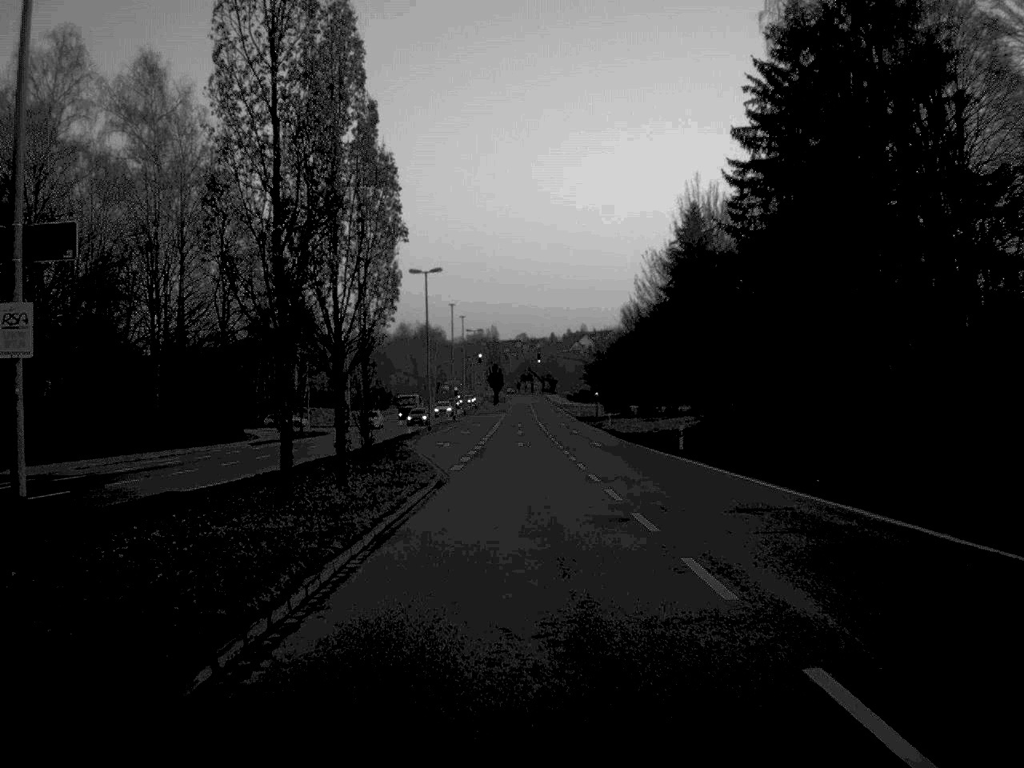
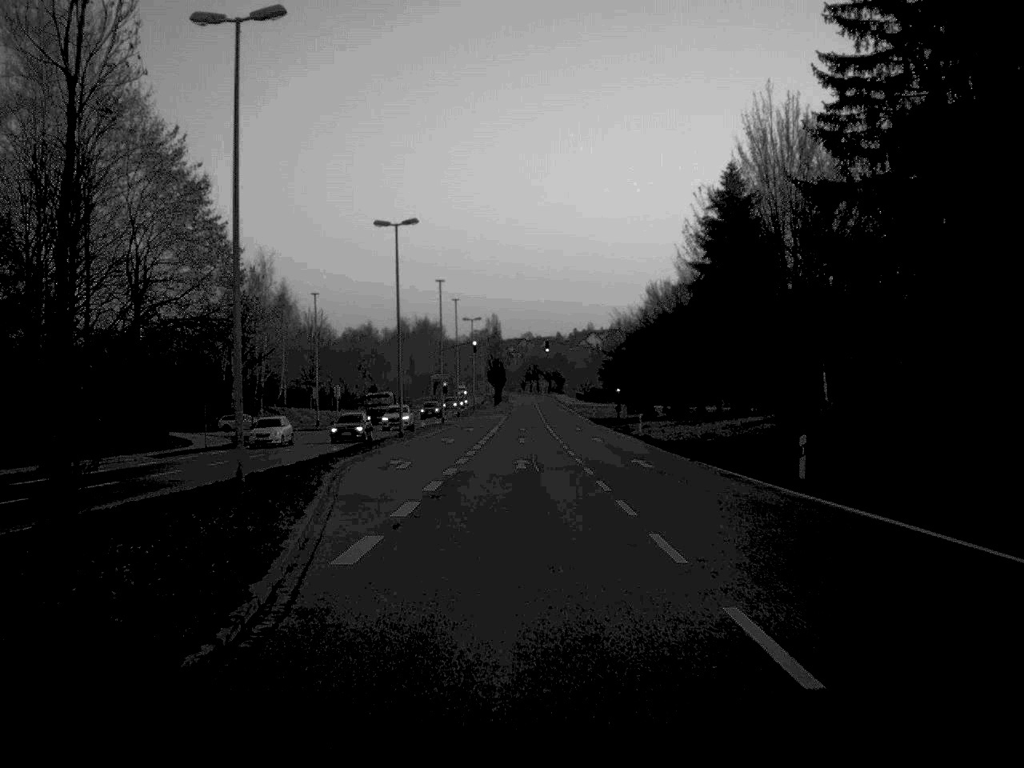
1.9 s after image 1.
(0.0, +21.2) m; 0°
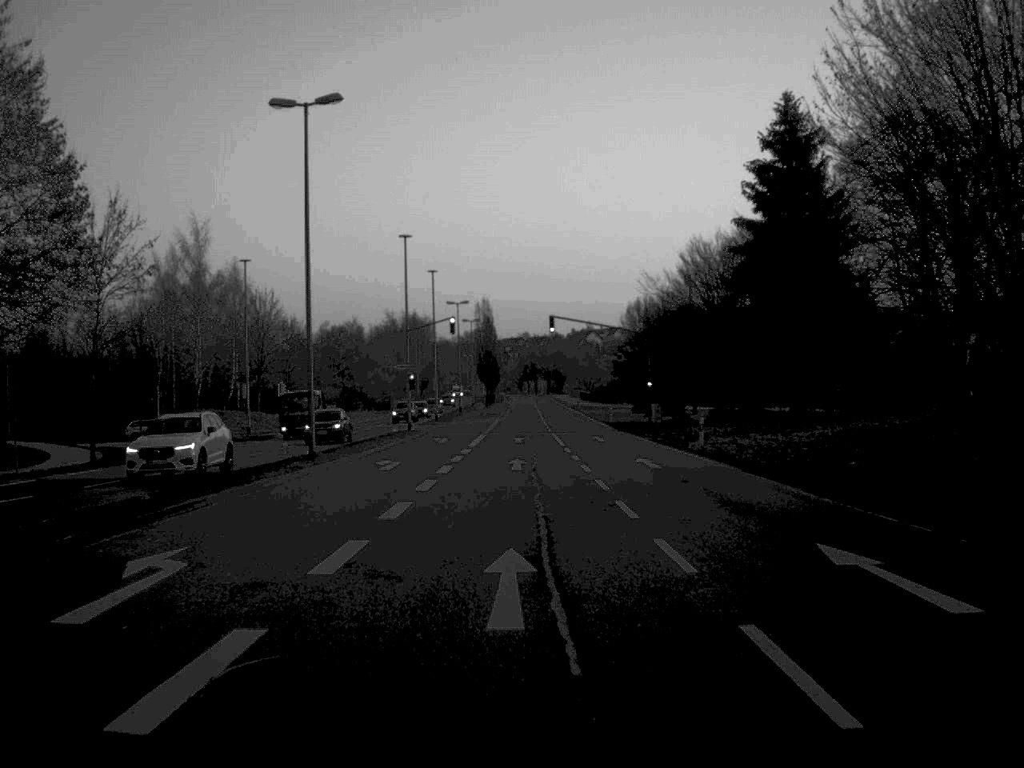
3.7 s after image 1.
(0.0, +24.8) m; 0°
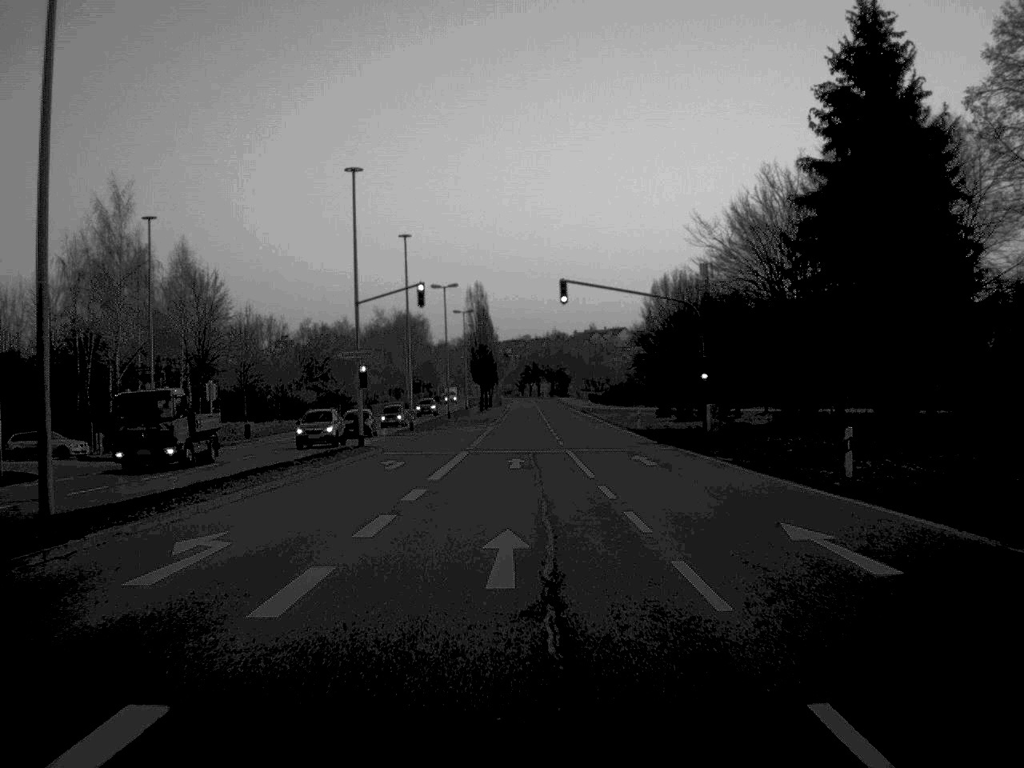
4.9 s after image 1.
(0.0, +20.3) m; 0°
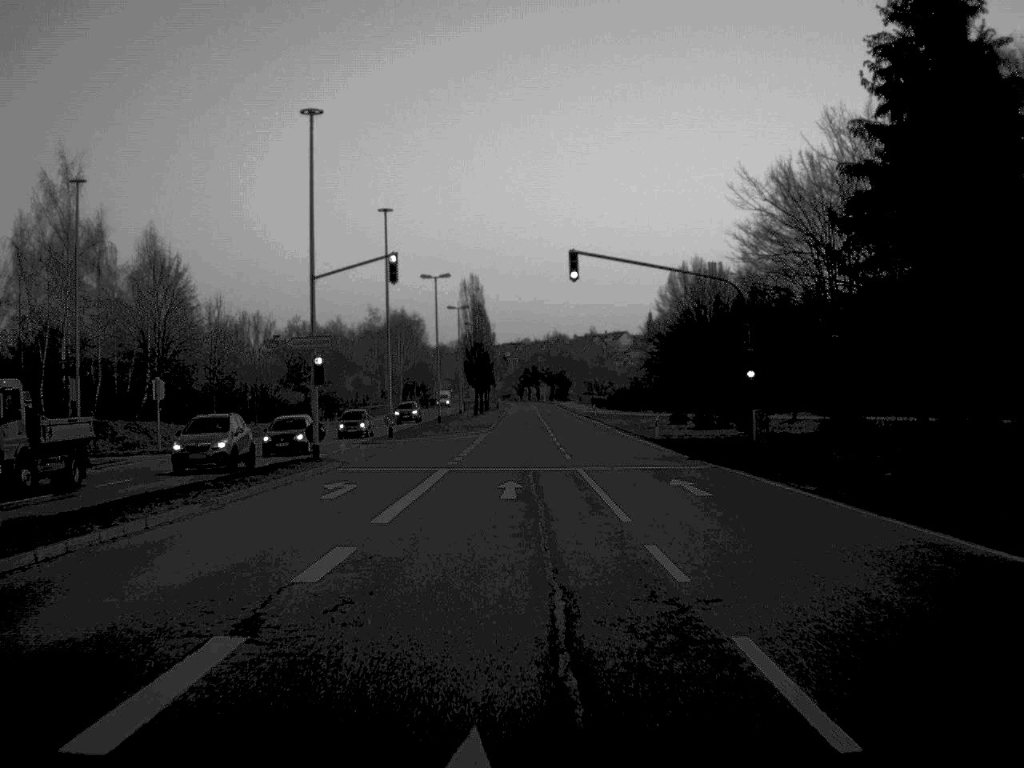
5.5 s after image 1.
(0.0, +9.8) m; 0°
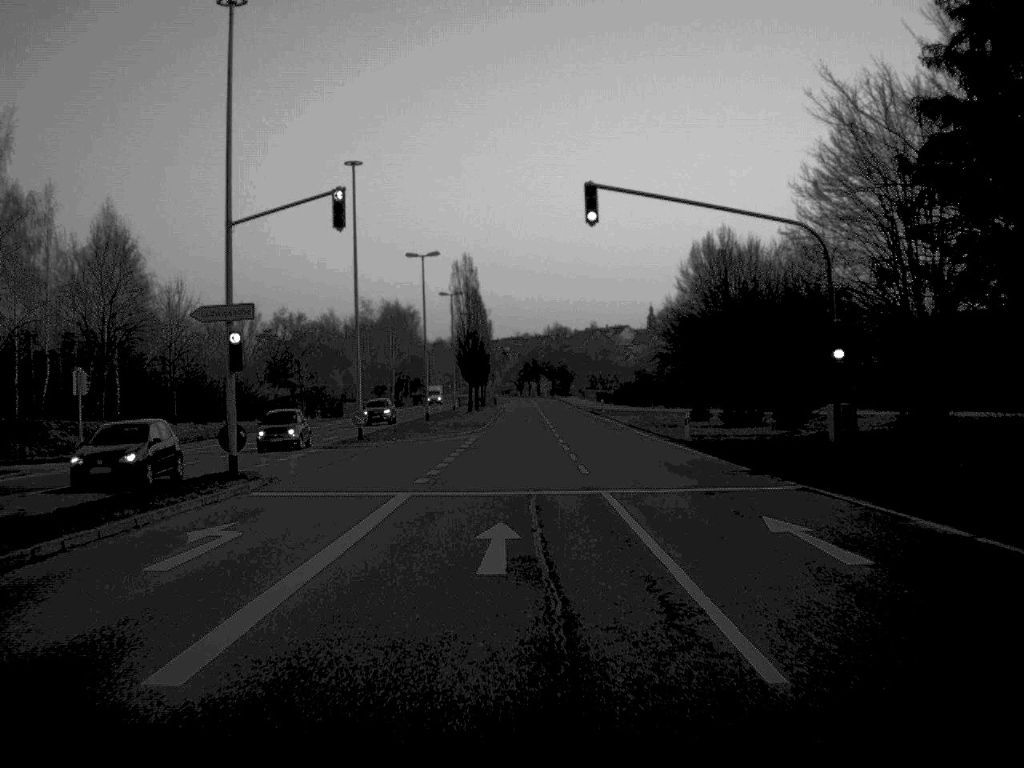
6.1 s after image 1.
(0.0, +10.6) m; 0°
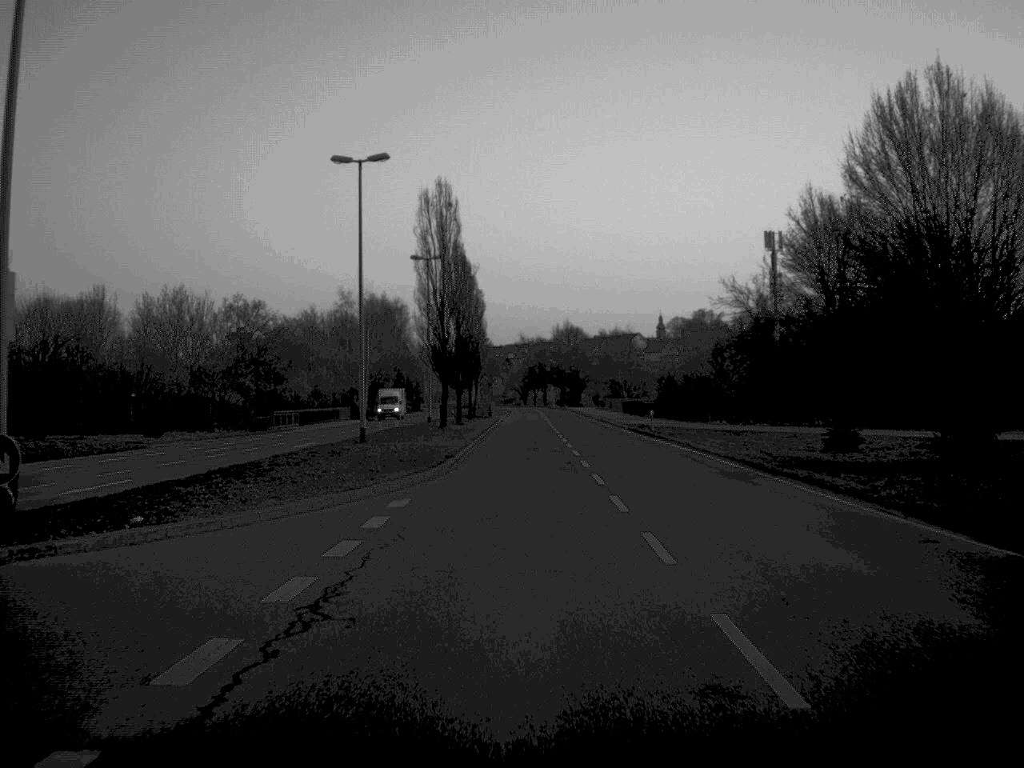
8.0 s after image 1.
(-0.1, +33.1) m; 0°
